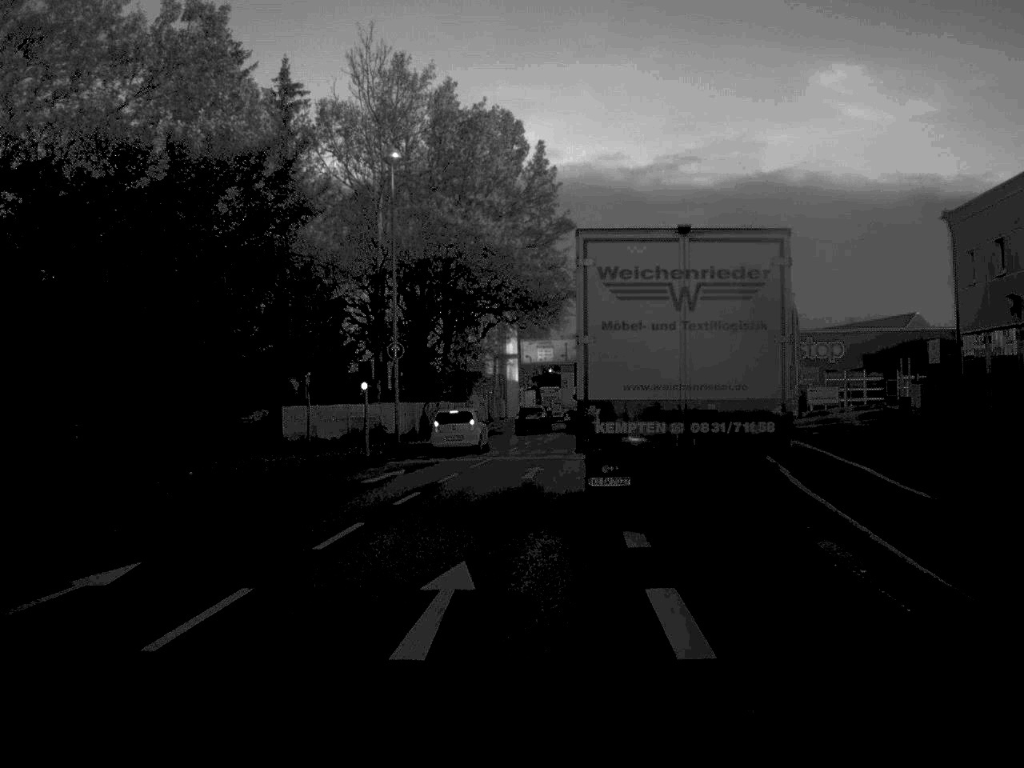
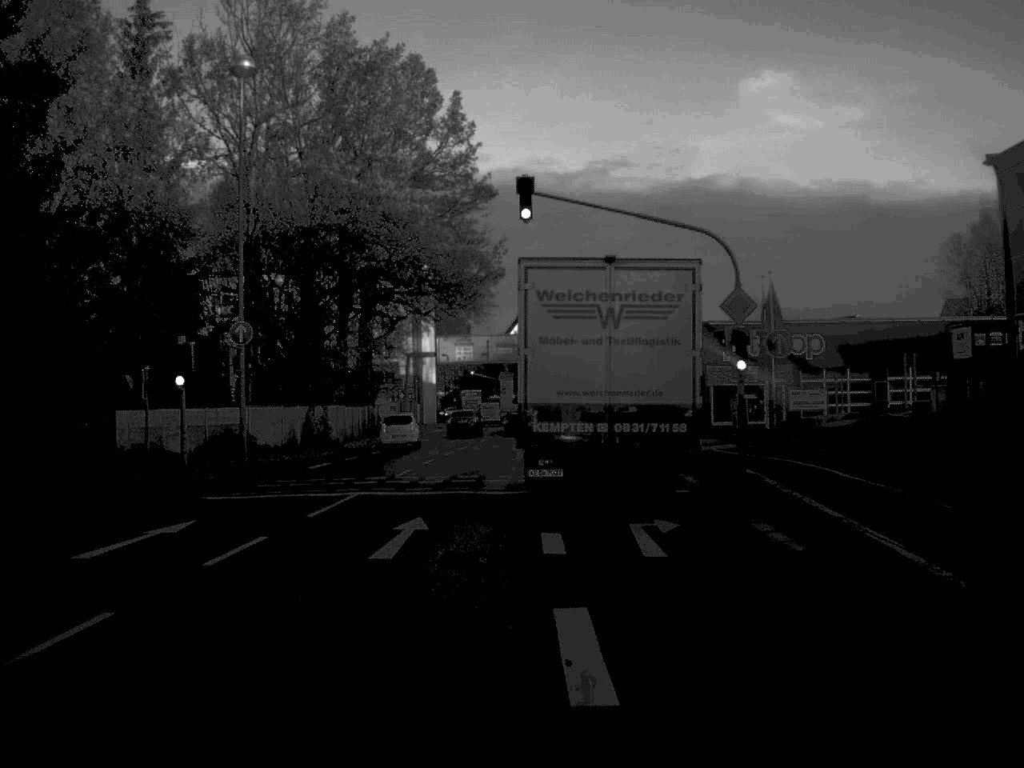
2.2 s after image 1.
(+0.6, +13.1) m; +3°
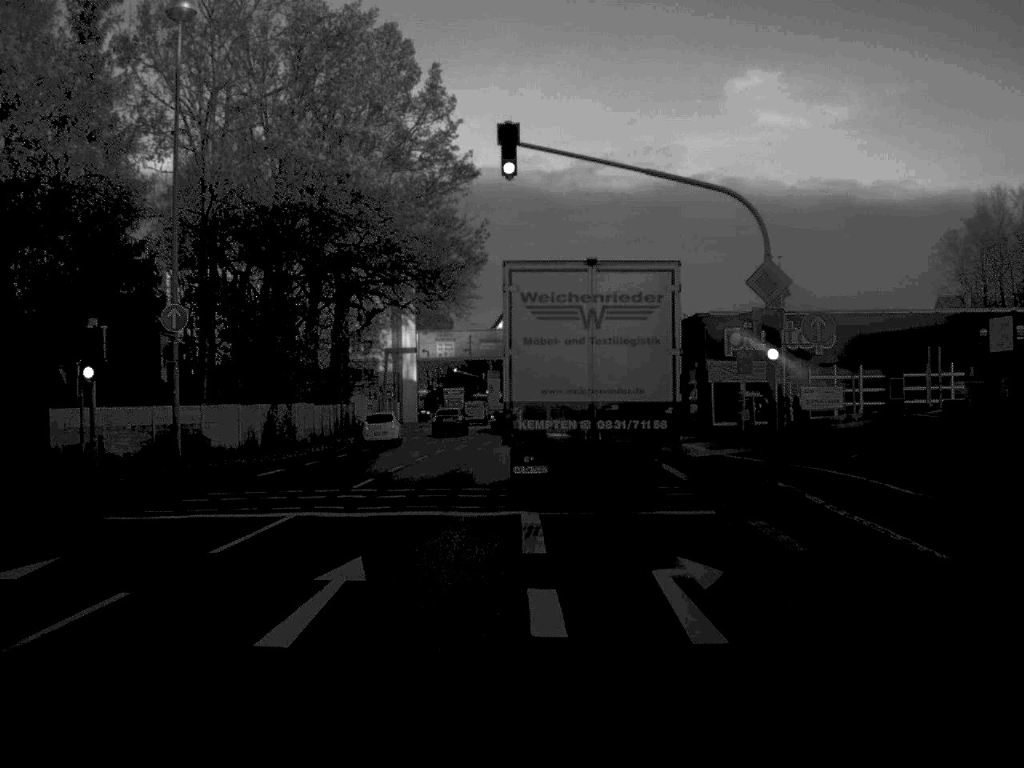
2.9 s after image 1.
(0.0, +4.8) m; +1°
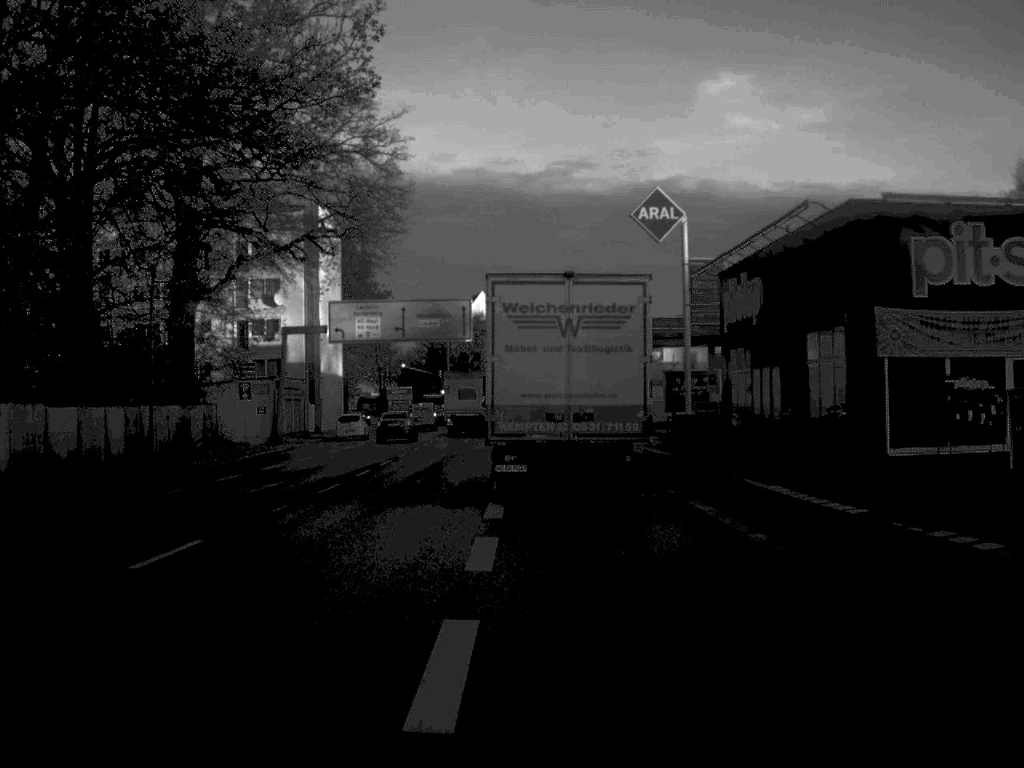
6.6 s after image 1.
(+0.5, +30.4) m; +1°
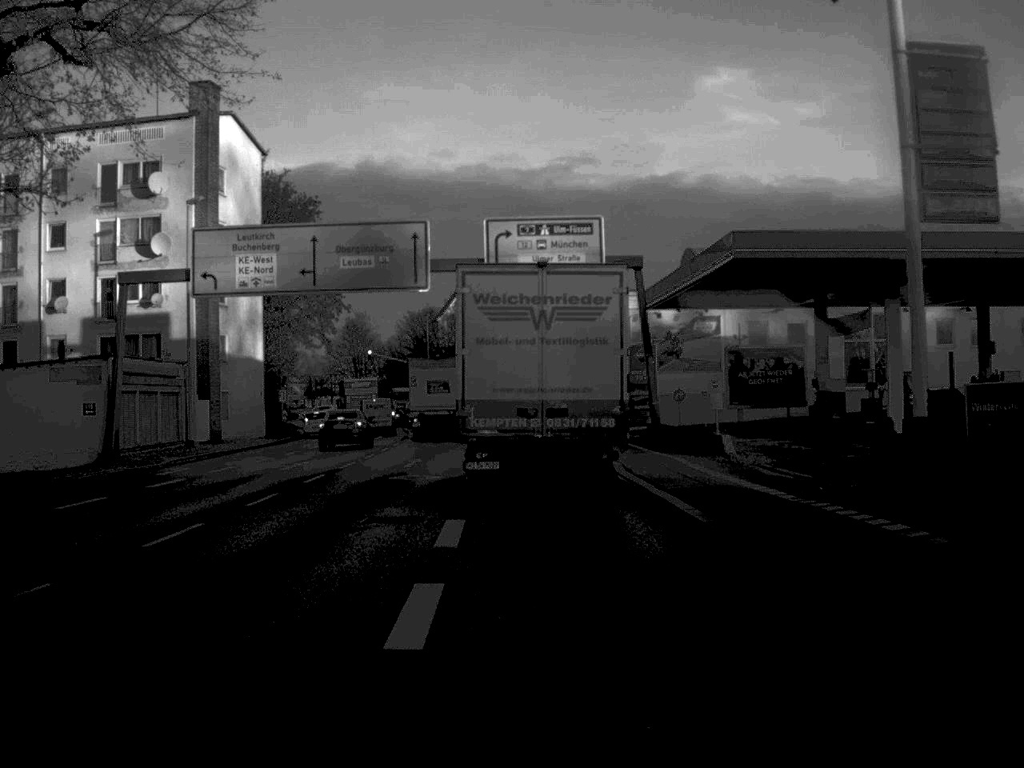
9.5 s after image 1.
(+0.1, +28.2) m; 0°
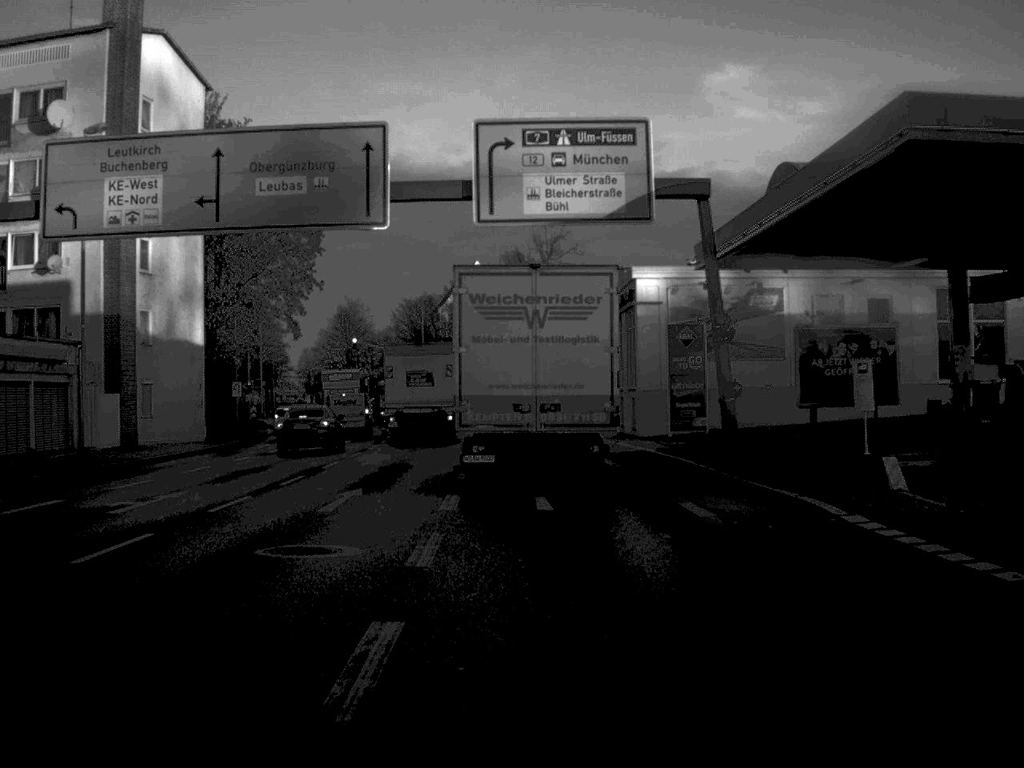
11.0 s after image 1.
(0.0, +13.9) m; 0°
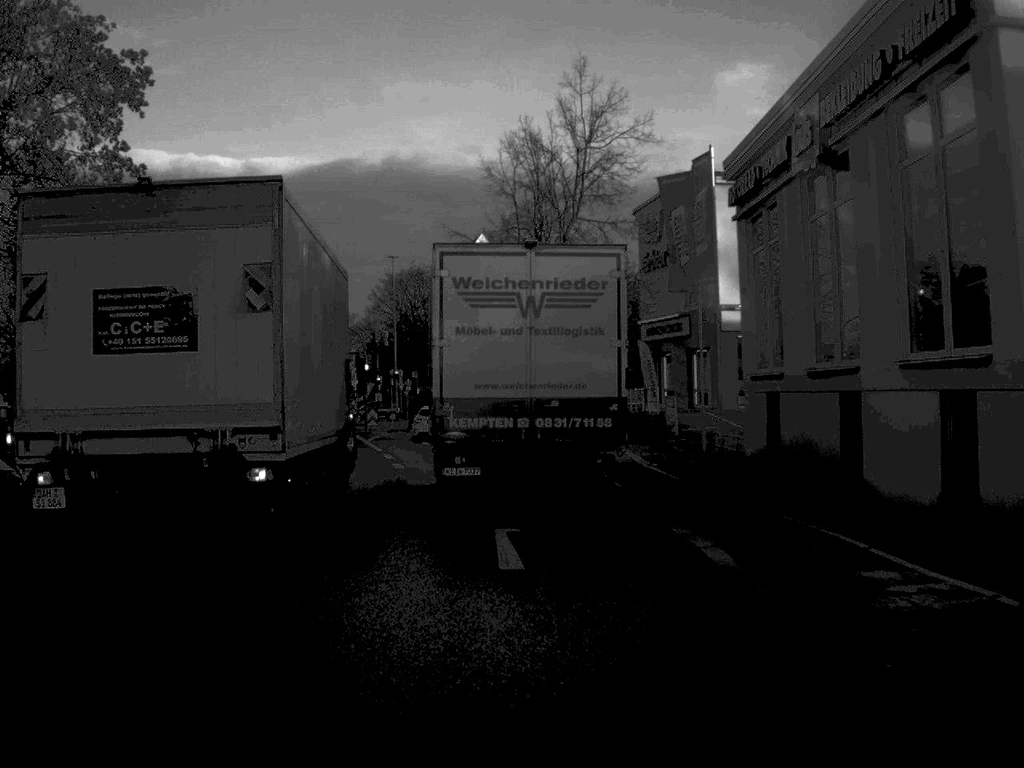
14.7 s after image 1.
(-0.3, +36.1) m; -1°
